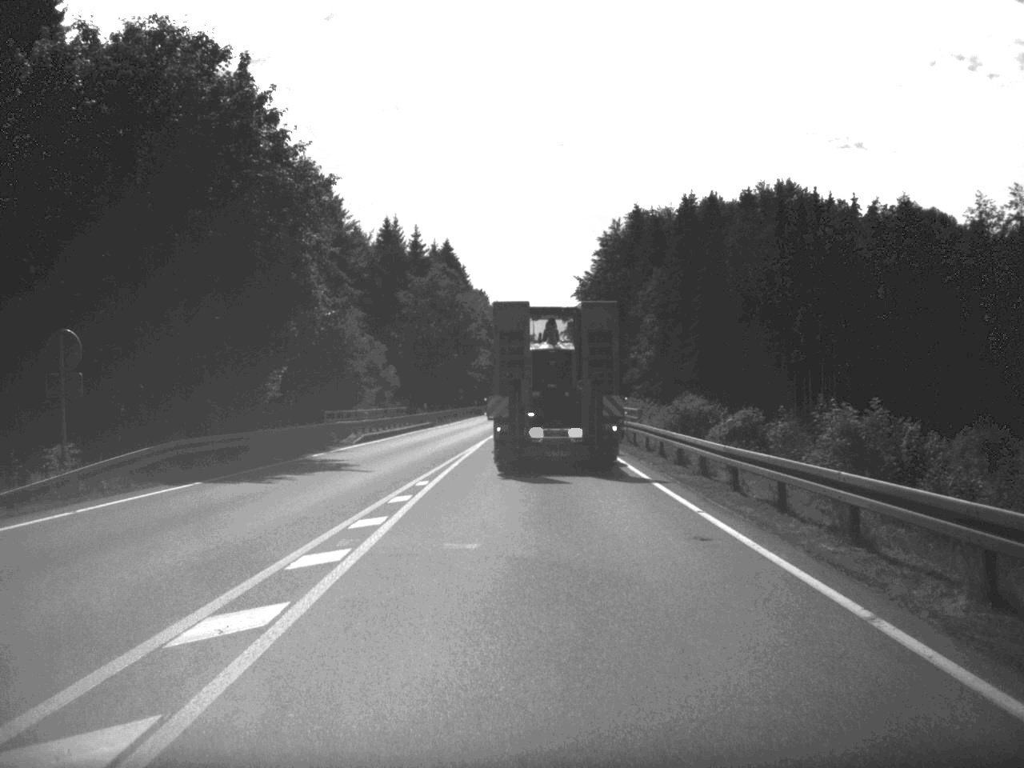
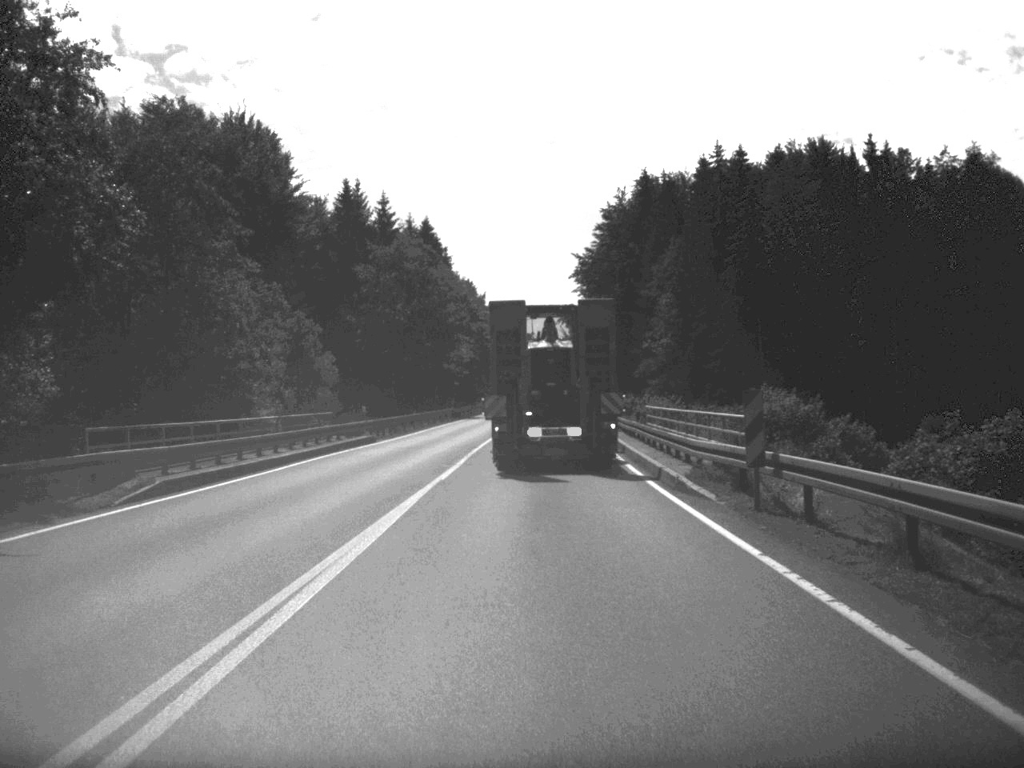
(0.0, +25.6) m; 0°
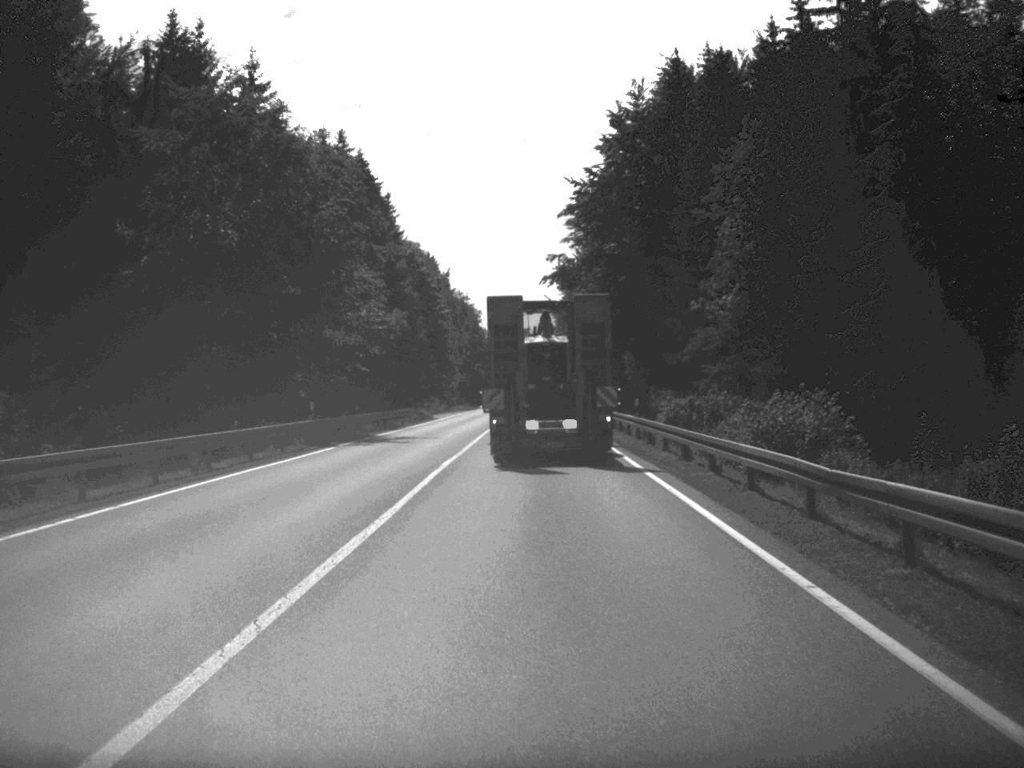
(+0.5, +51.8) m; +1°
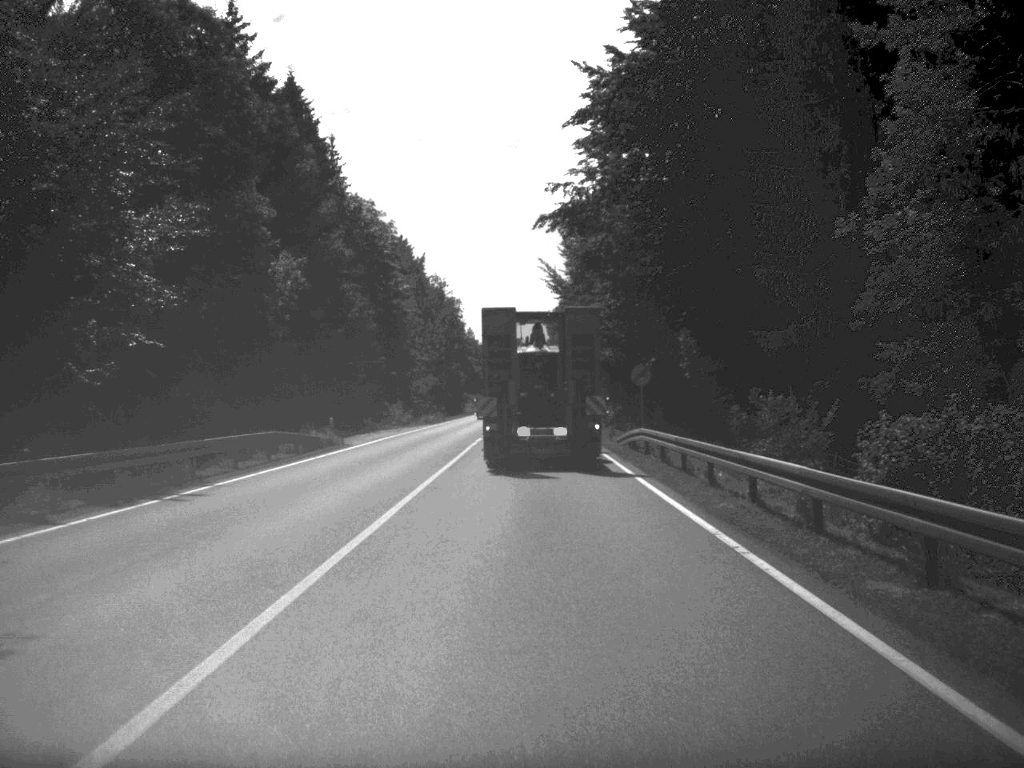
(+0.1, +36.4) m; 0°
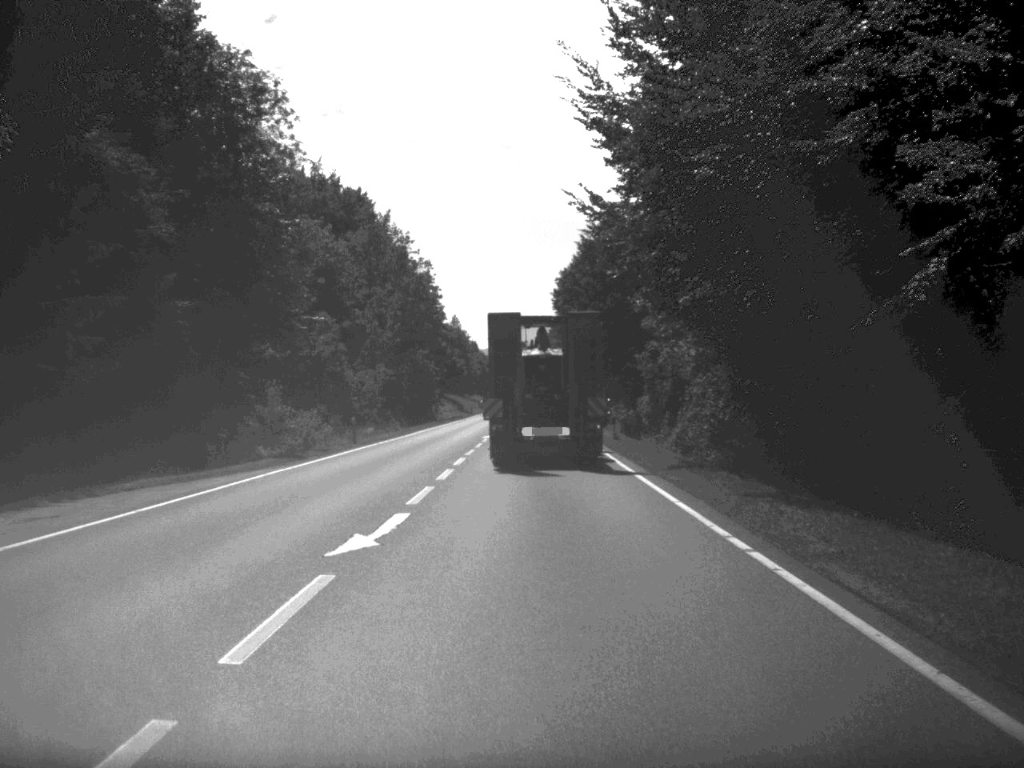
(-0.1, +51.0) m; 0°
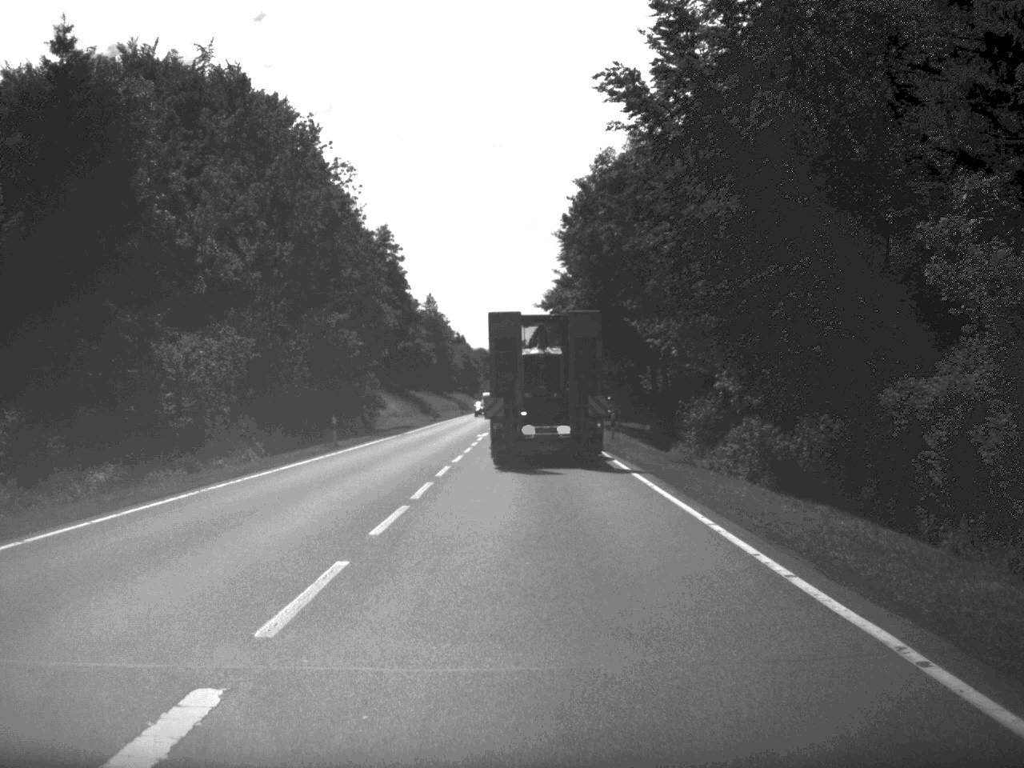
(0.0, +52.0) m; 0°
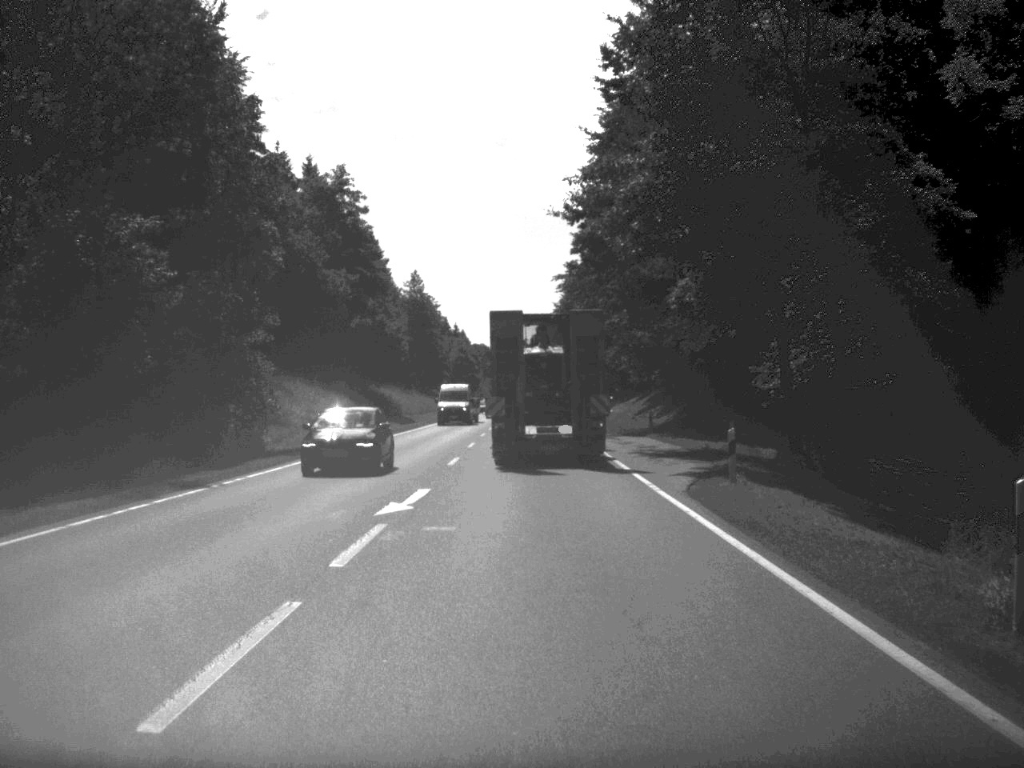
(-0.1, +37.7) m; 0°
